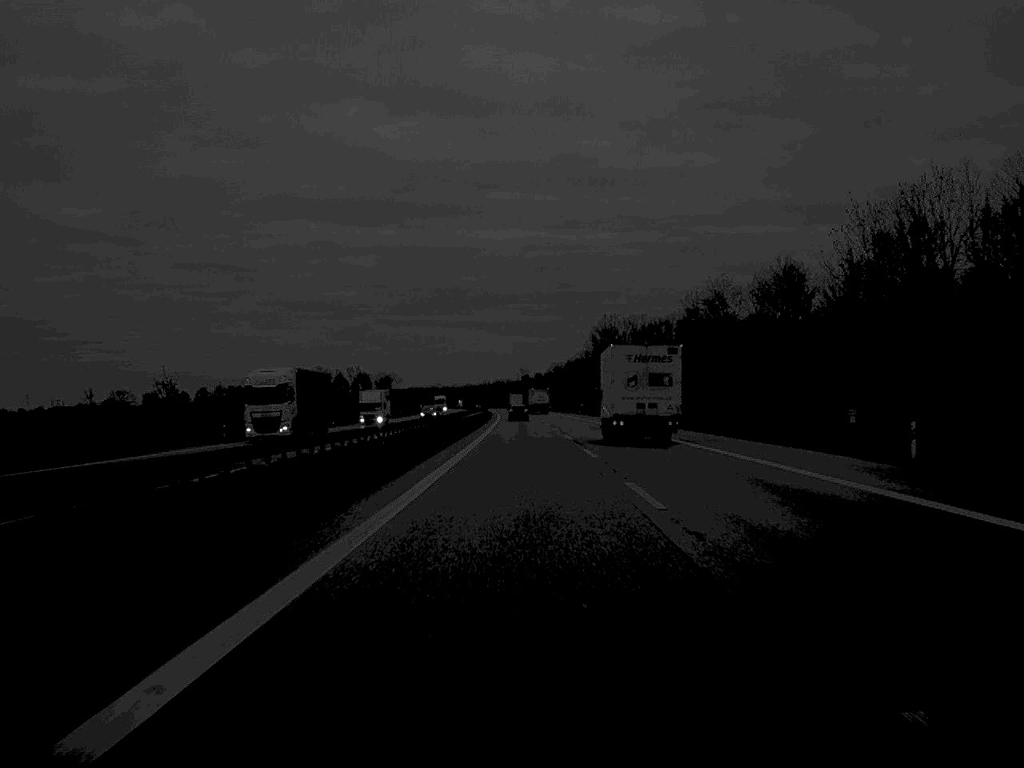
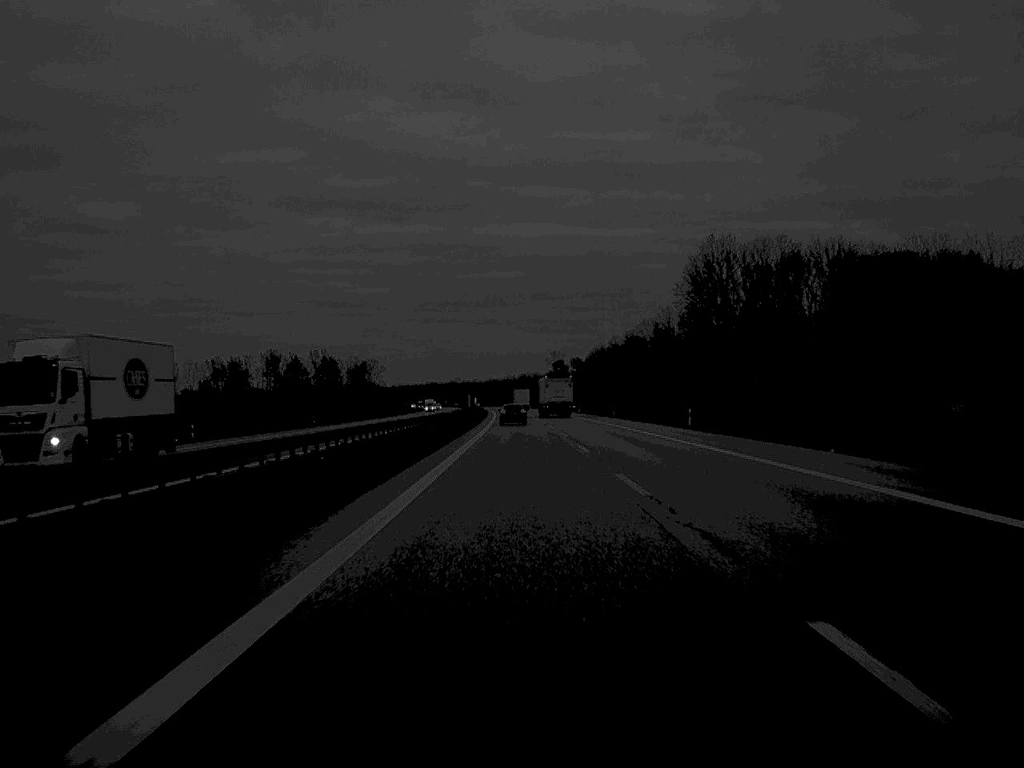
(-1.7, +157.8) m; -1°
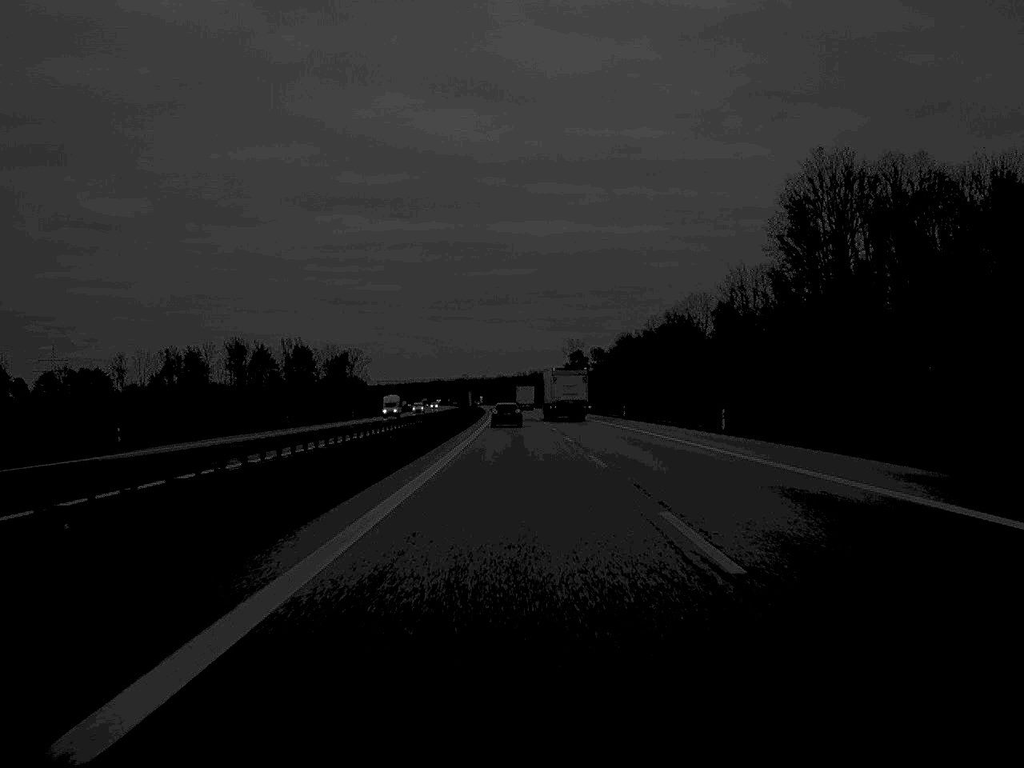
(-0.3, +62.8) m; -1°
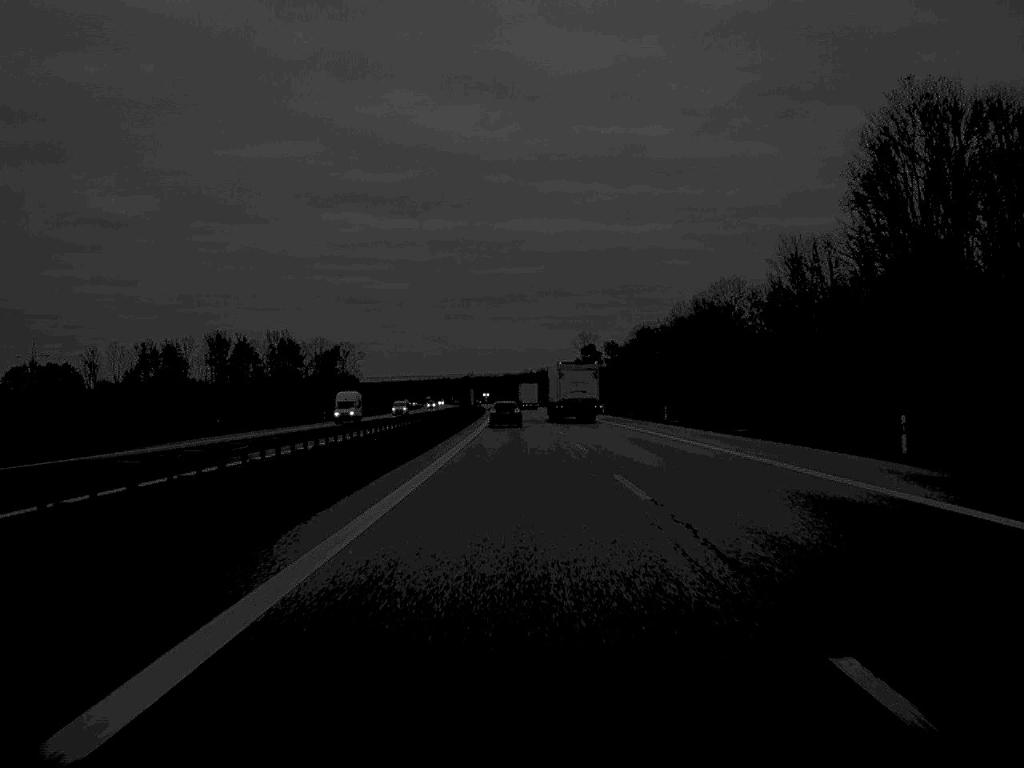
(-0.1, +27.5) m; 0°
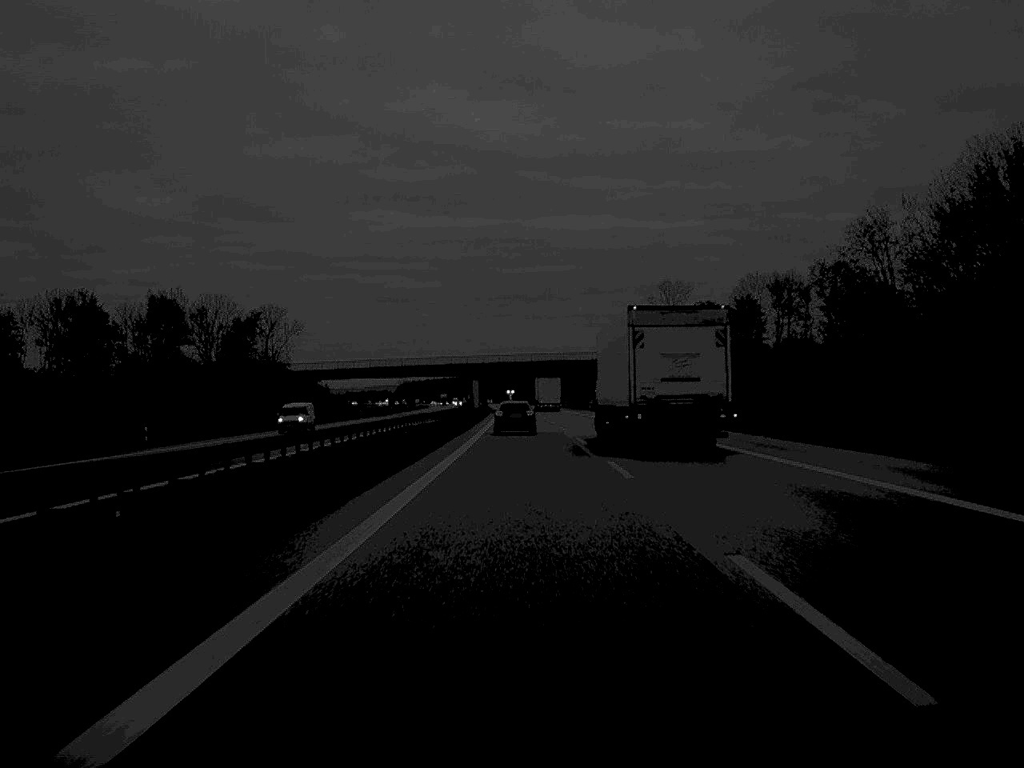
(-1.4, +119.3) m; -1°
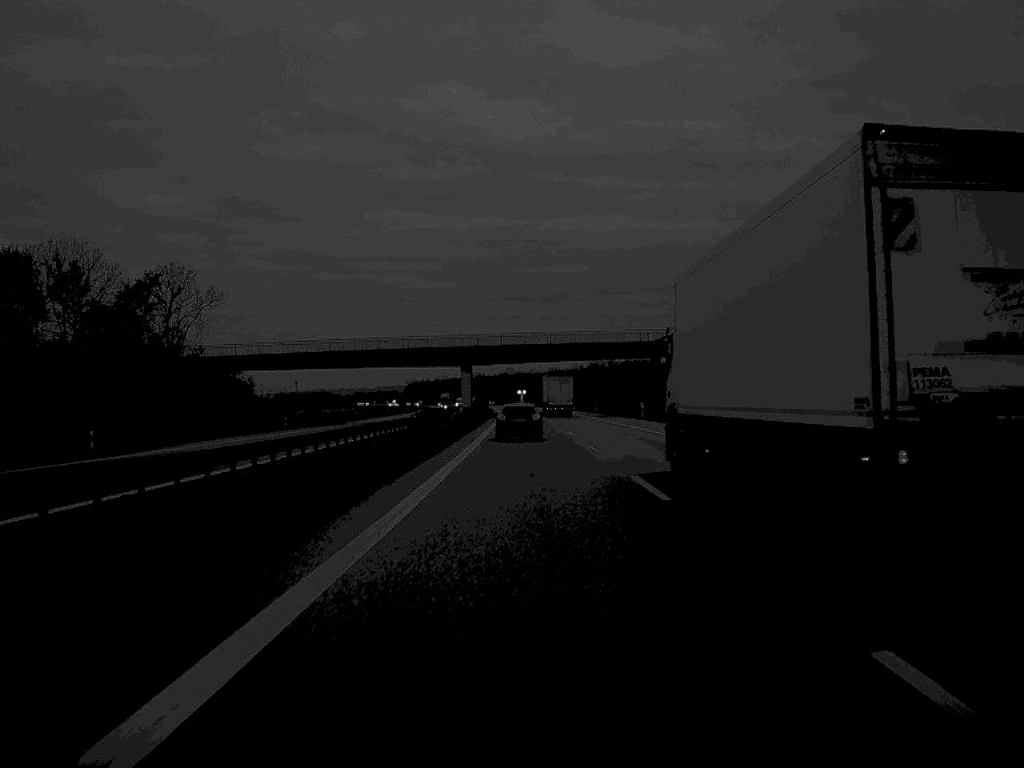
(-0.3, +58.1) m; -1°
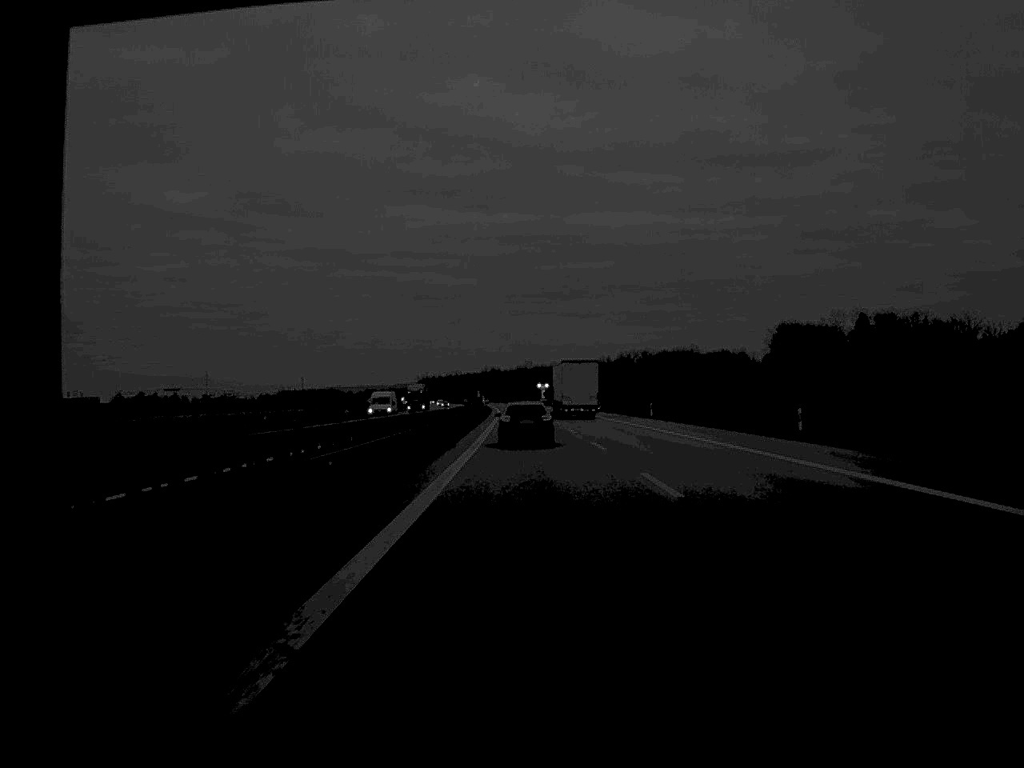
(-0.8, +106.9) m; -1°
